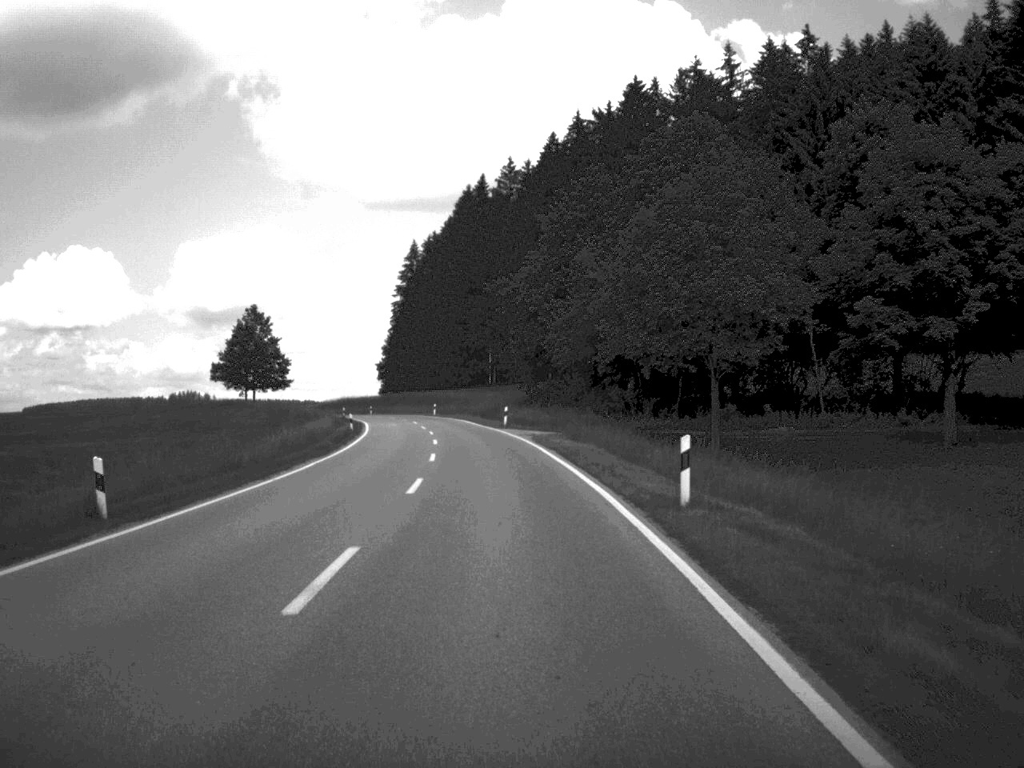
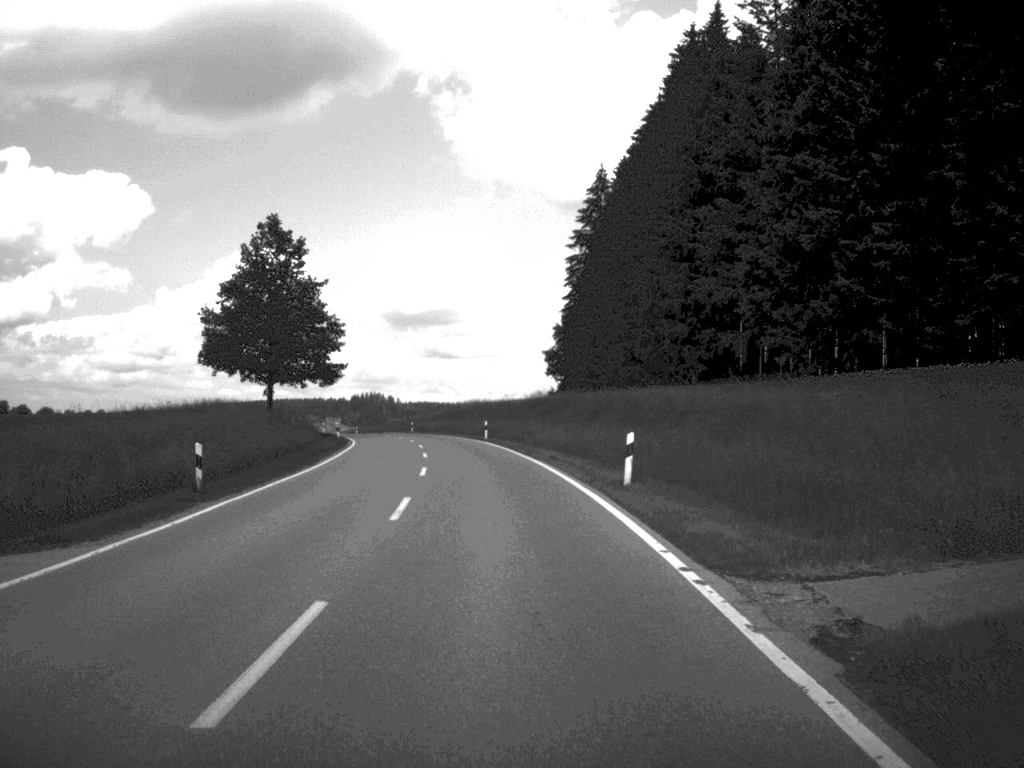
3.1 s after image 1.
(-6.2, +85.3) m; -9°
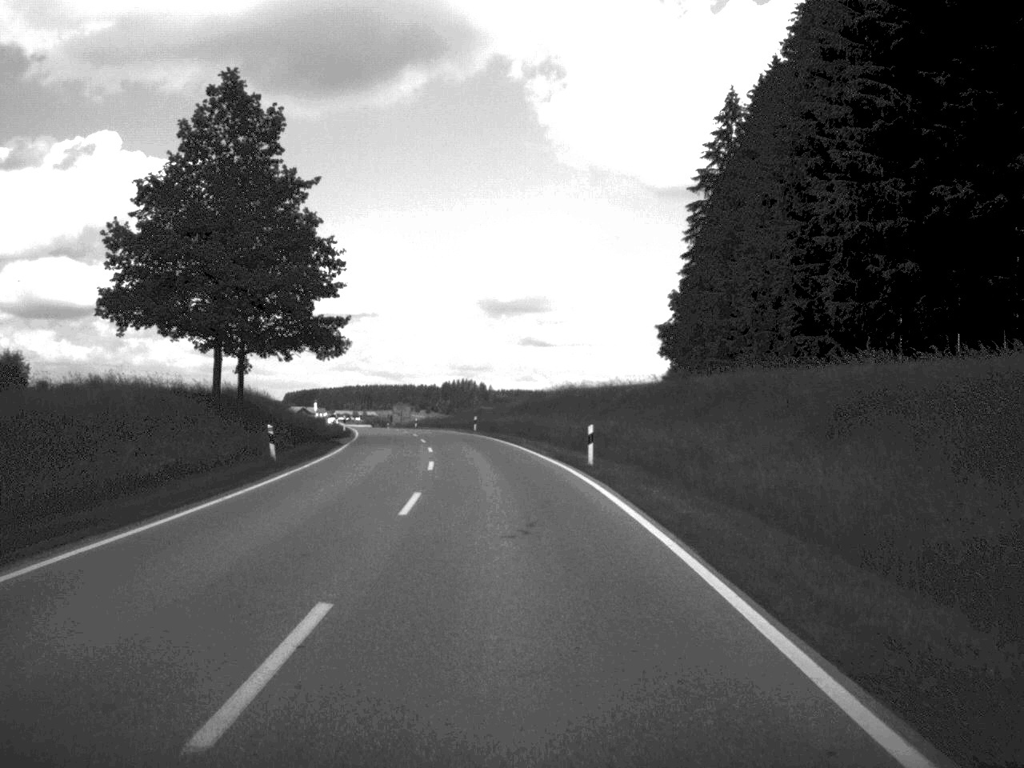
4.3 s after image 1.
(-1.4, +35.8) m; -4°
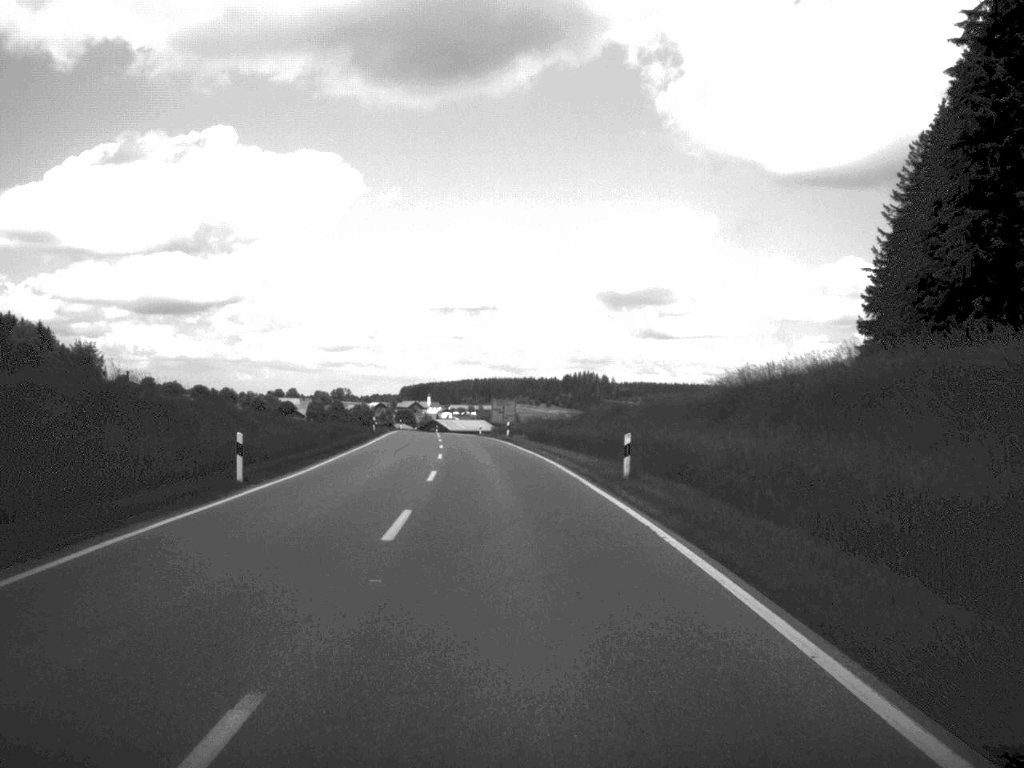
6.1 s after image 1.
(-2.6, +49.9) m; -6°
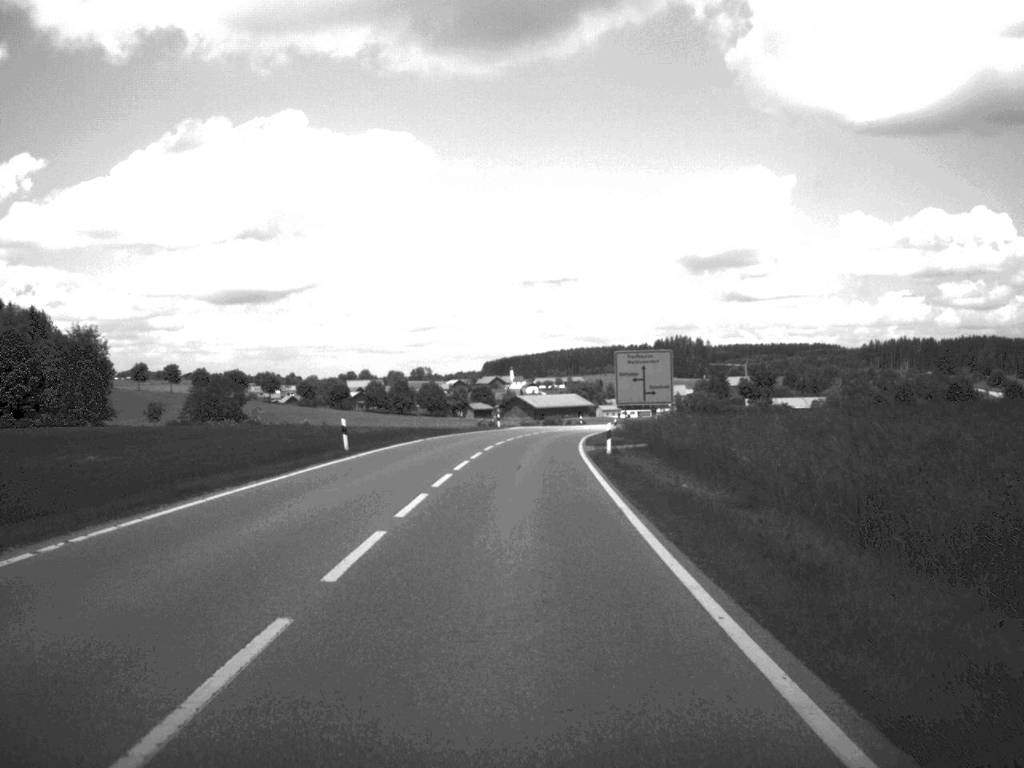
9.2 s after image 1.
(-4.4, +86.0) m; -4°
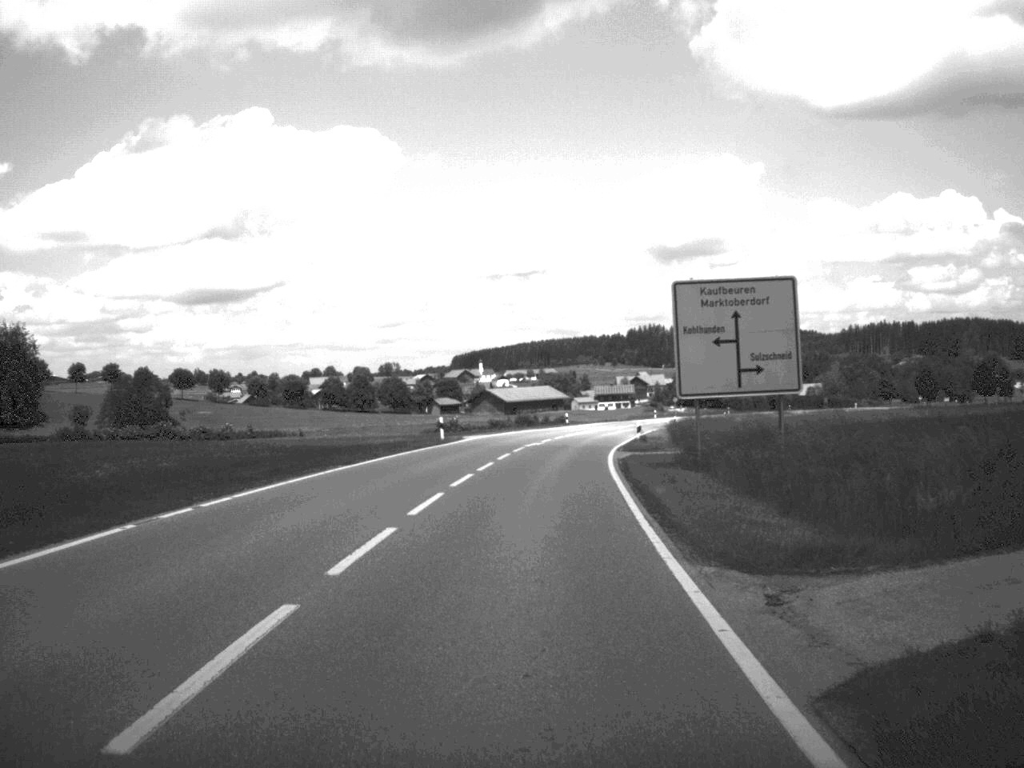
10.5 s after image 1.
(+0.3, +34.8) m; +1°
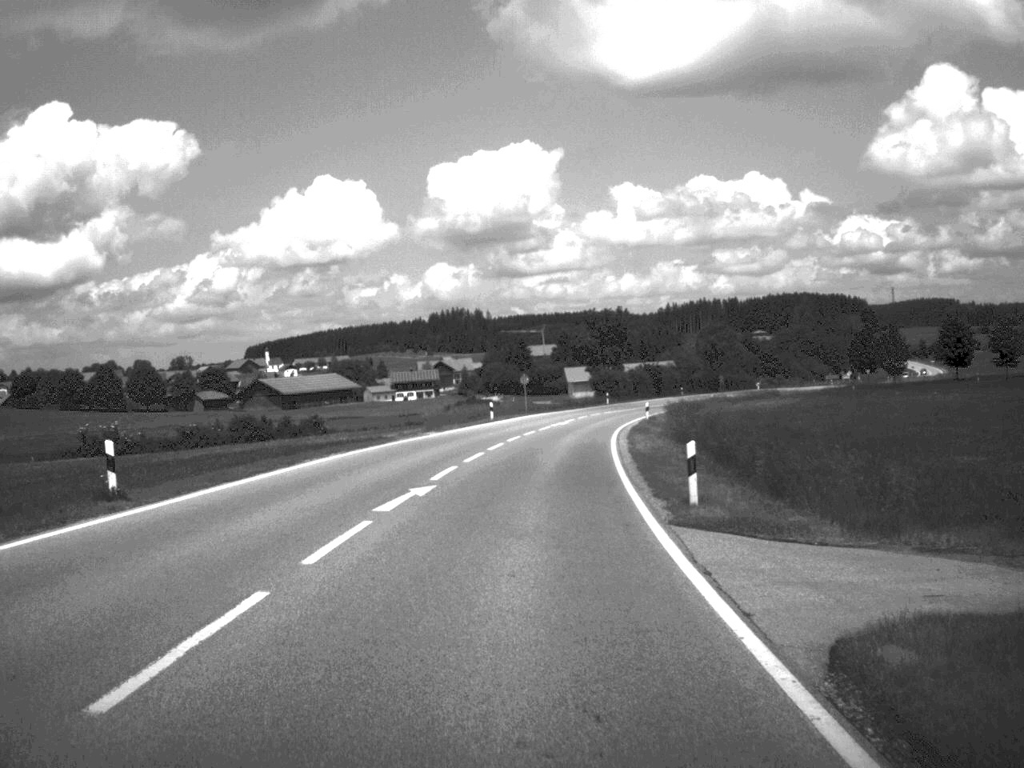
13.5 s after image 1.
(+6.1, +80.1) m; +8°
